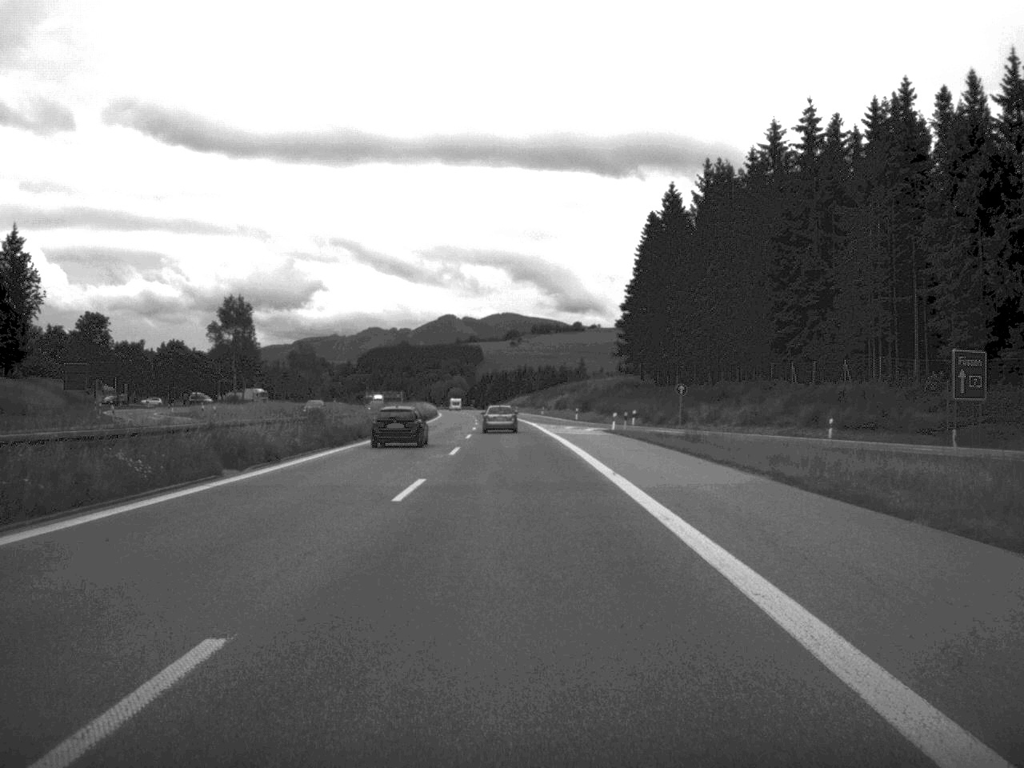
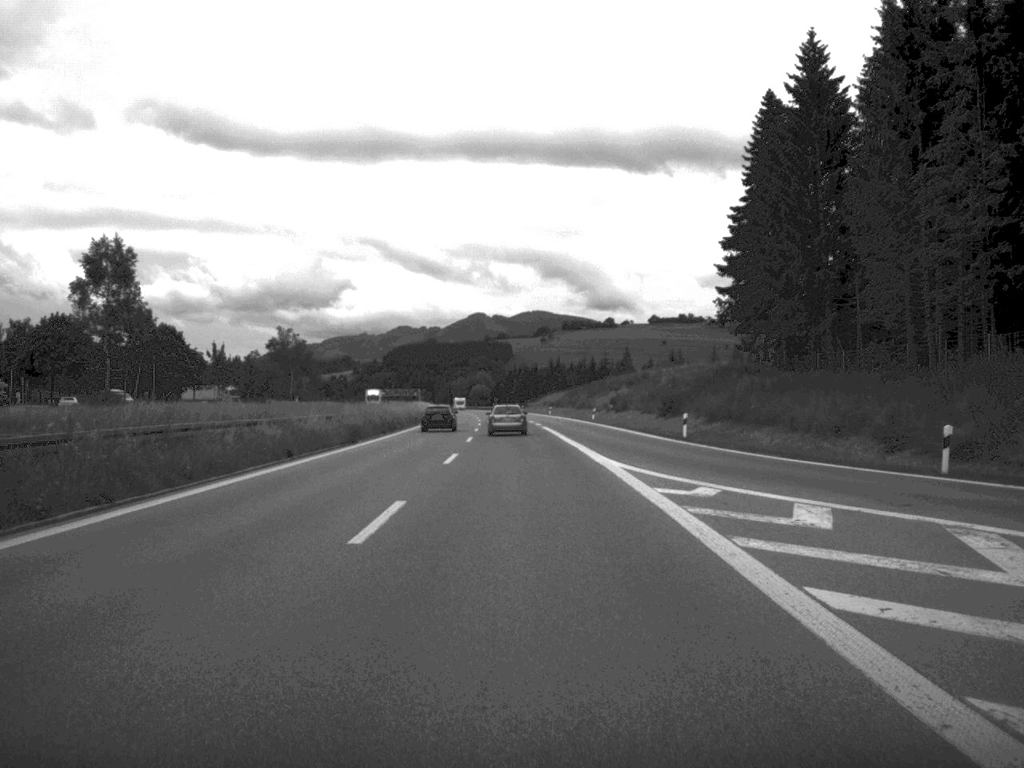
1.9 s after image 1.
(-0.7, +59.1) m; -1°
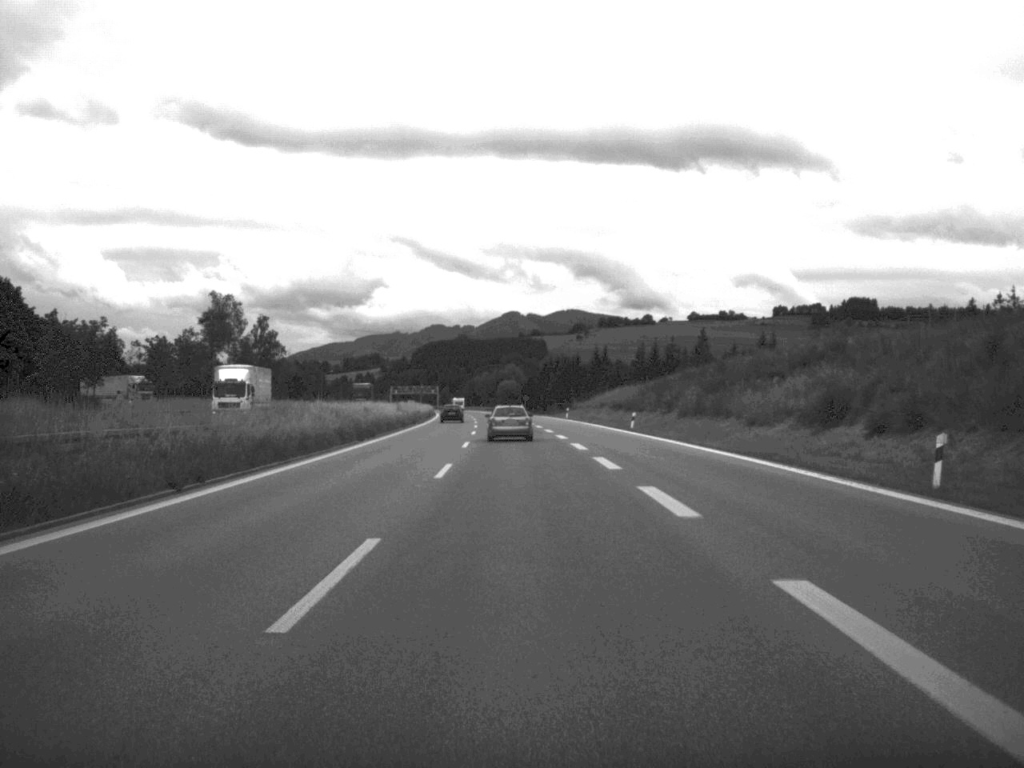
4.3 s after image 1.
(-1.2, +76.4) m; -2°
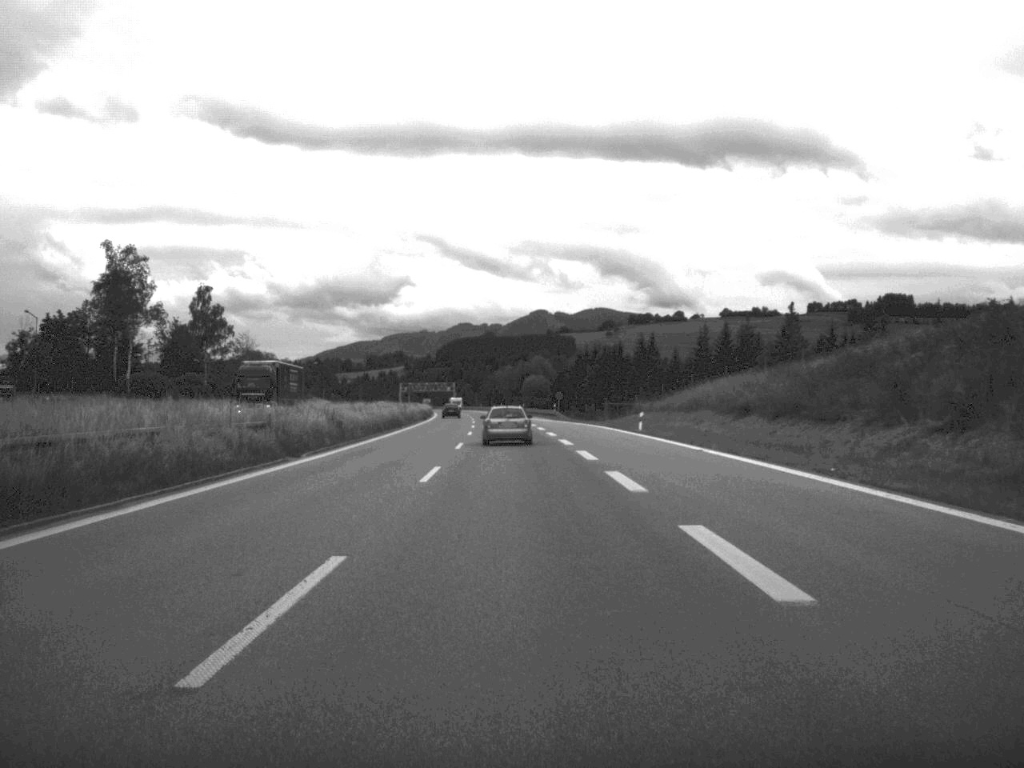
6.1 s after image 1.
(-0.6, +54.4) m; -1°
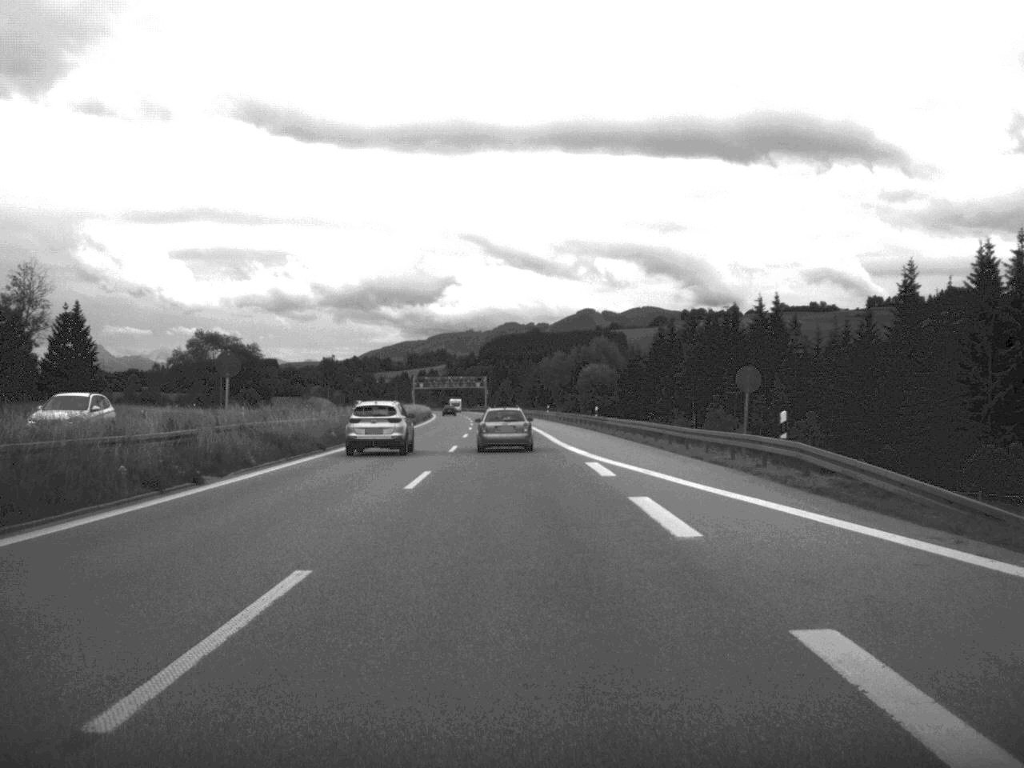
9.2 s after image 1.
(-1.7, +89.7) m; -2°
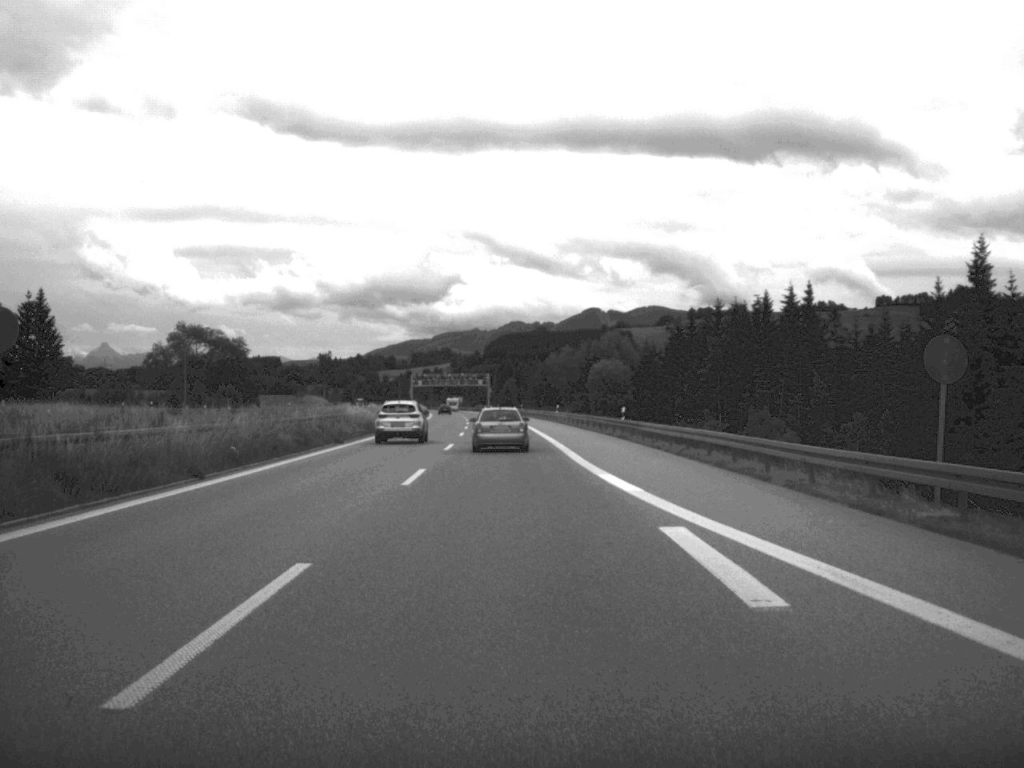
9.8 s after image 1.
(0.0, +16.8) m; 0°
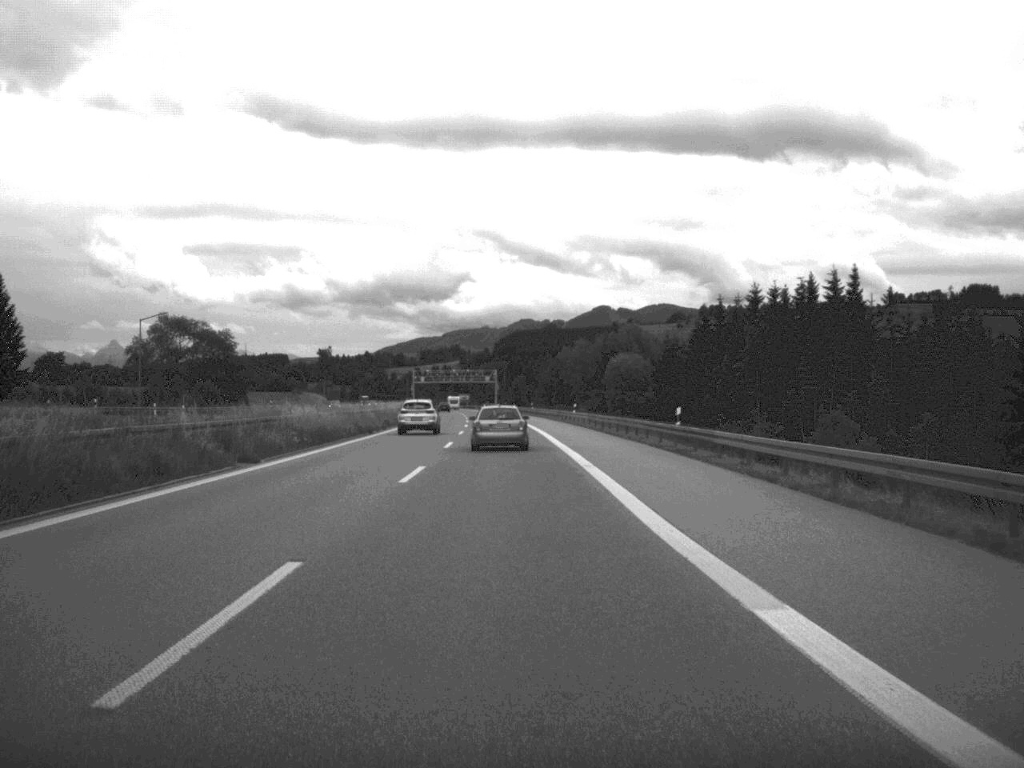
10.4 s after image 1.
(-0.1, +17.5) m; 0°
